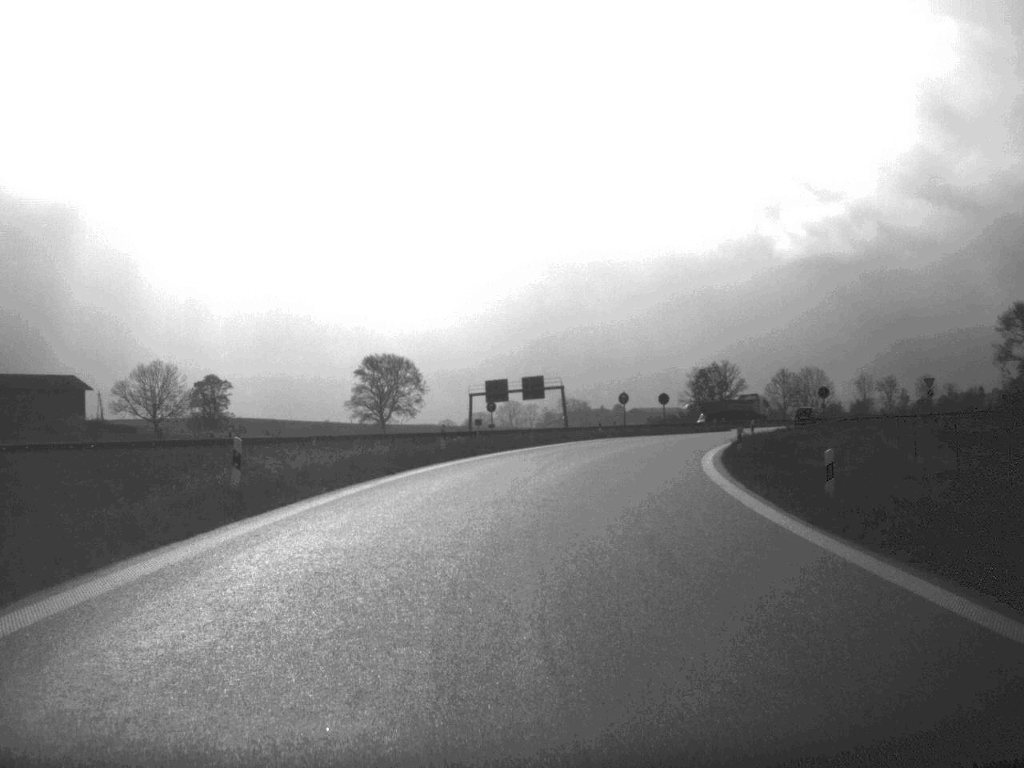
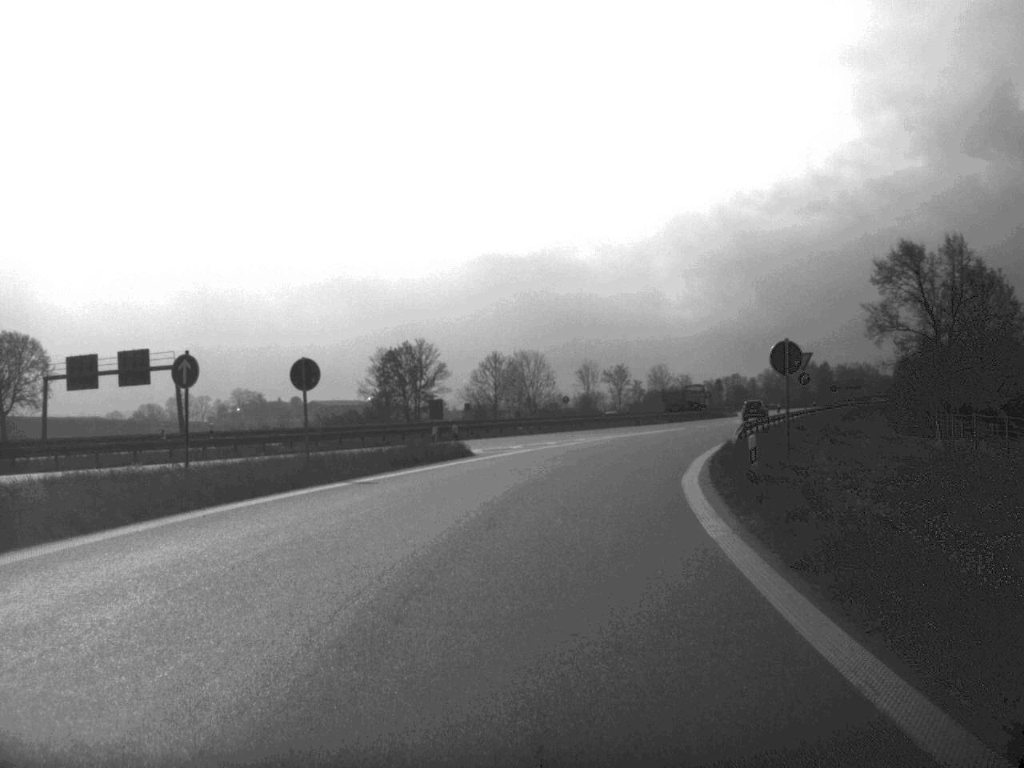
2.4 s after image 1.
(+6.7, +54.6) m; +14°
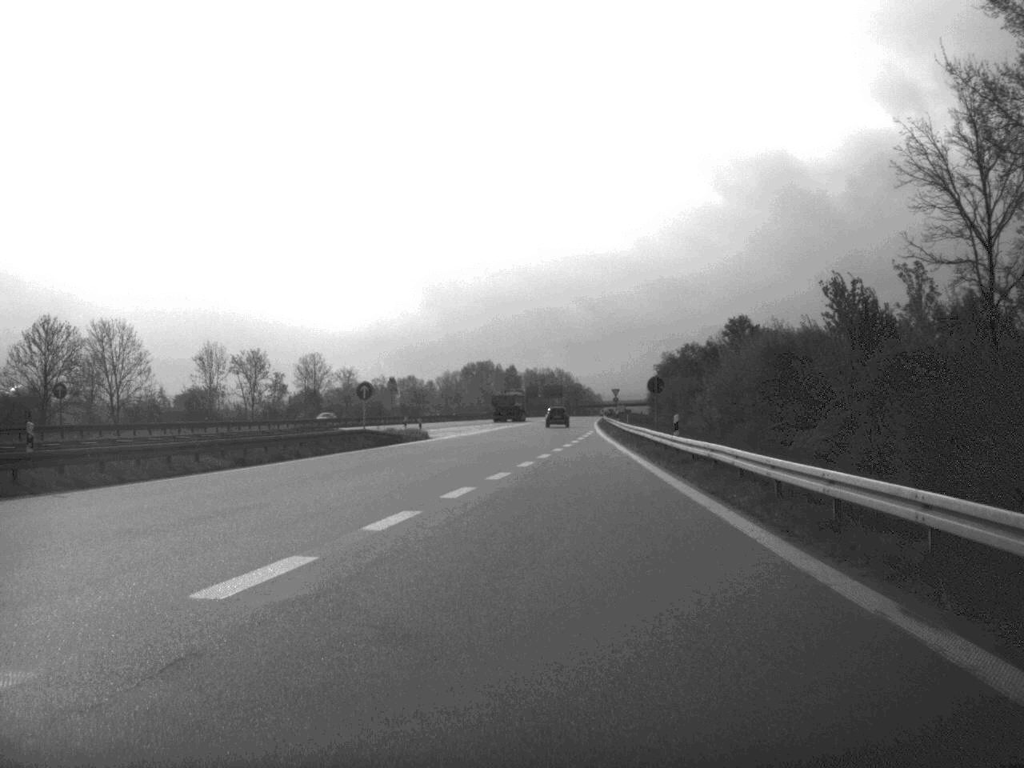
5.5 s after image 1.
(+10.2, +68.9) m; +14°
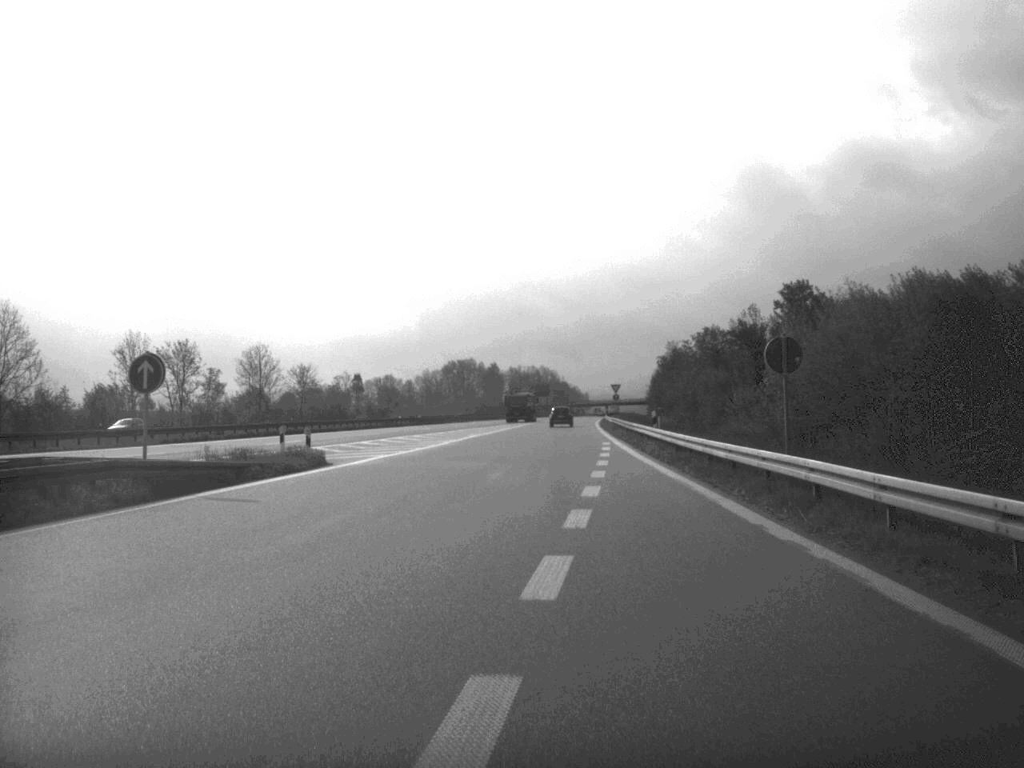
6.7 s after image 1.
(+0.2, +29.3) m; +1°
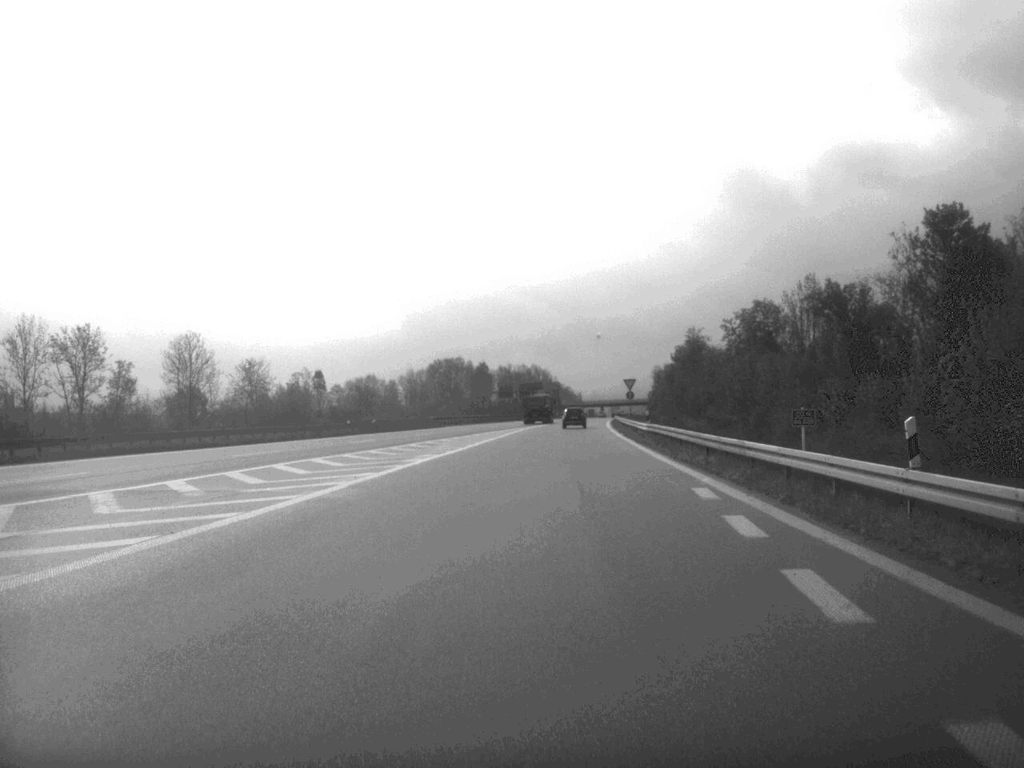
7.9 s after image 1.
(0.0, +31.0) m; 0°
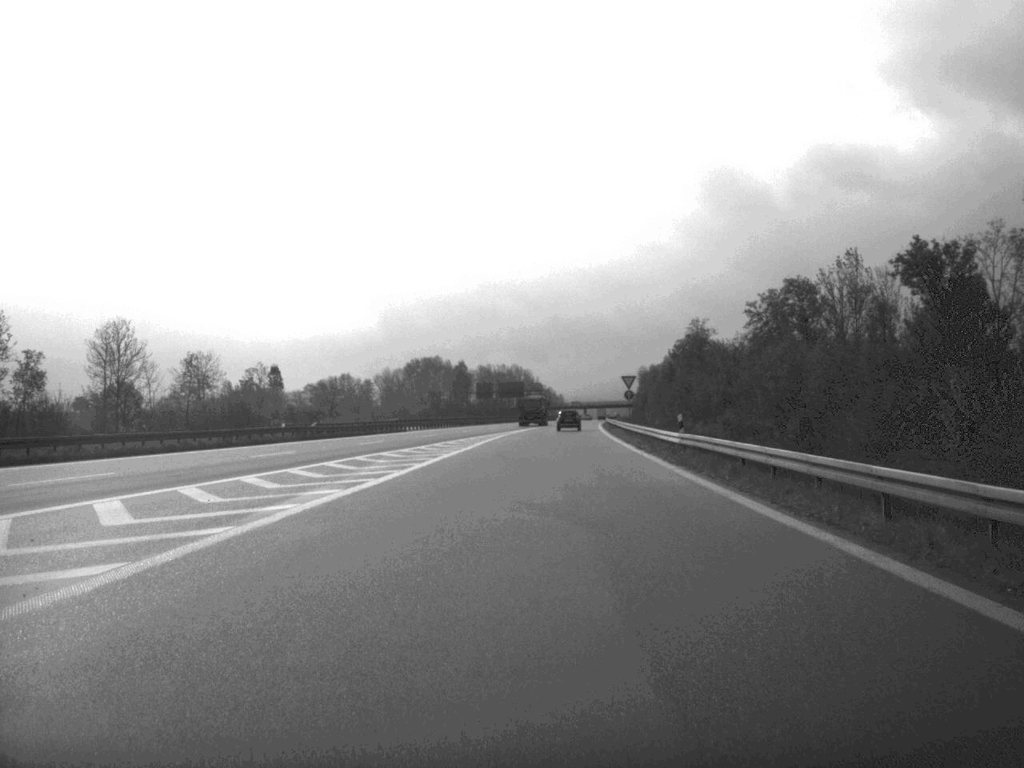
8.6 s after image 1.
(+0.1, +18.7) m; +1°
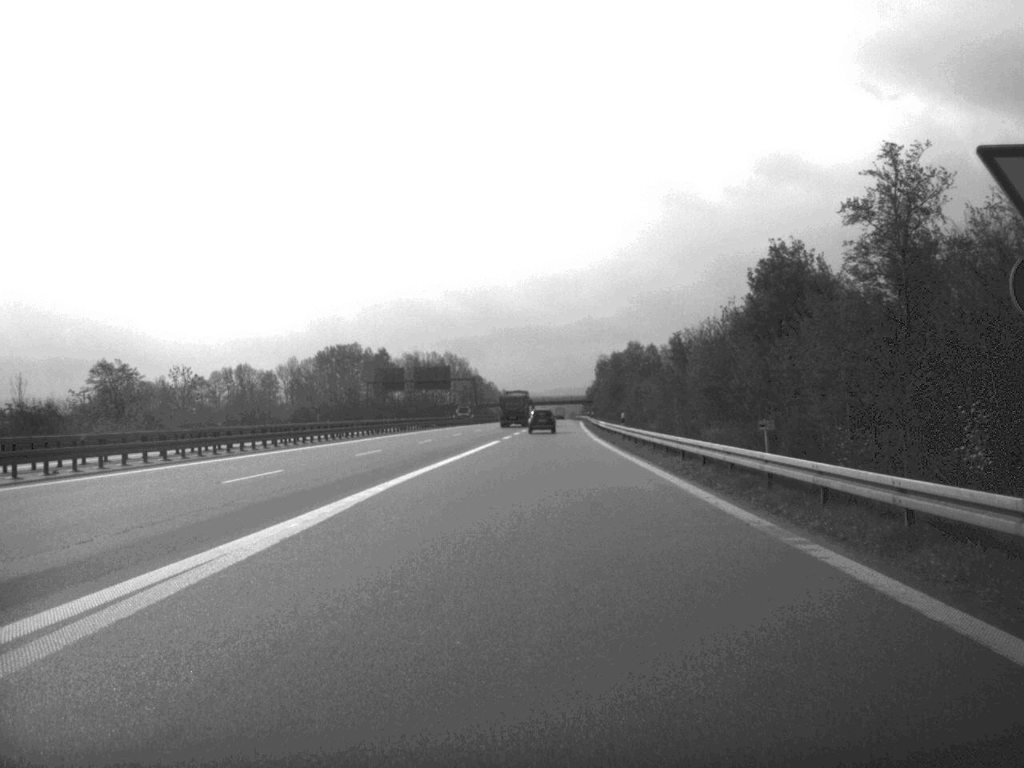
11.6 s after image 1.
(+2.0, +85.6) m; +2°
